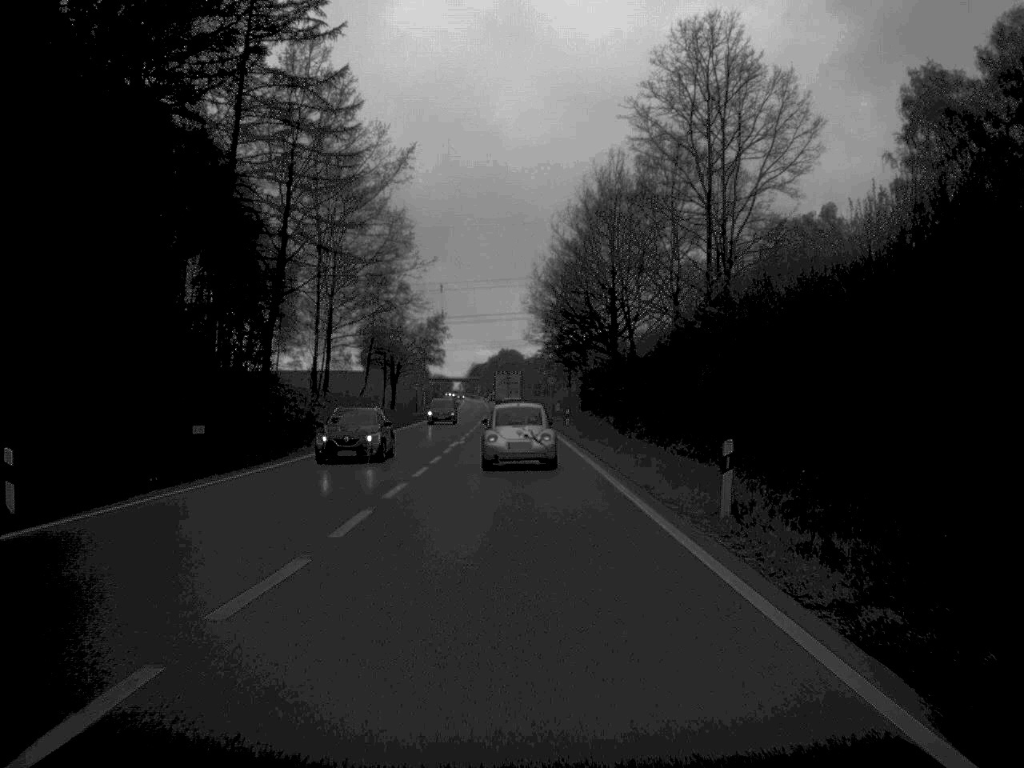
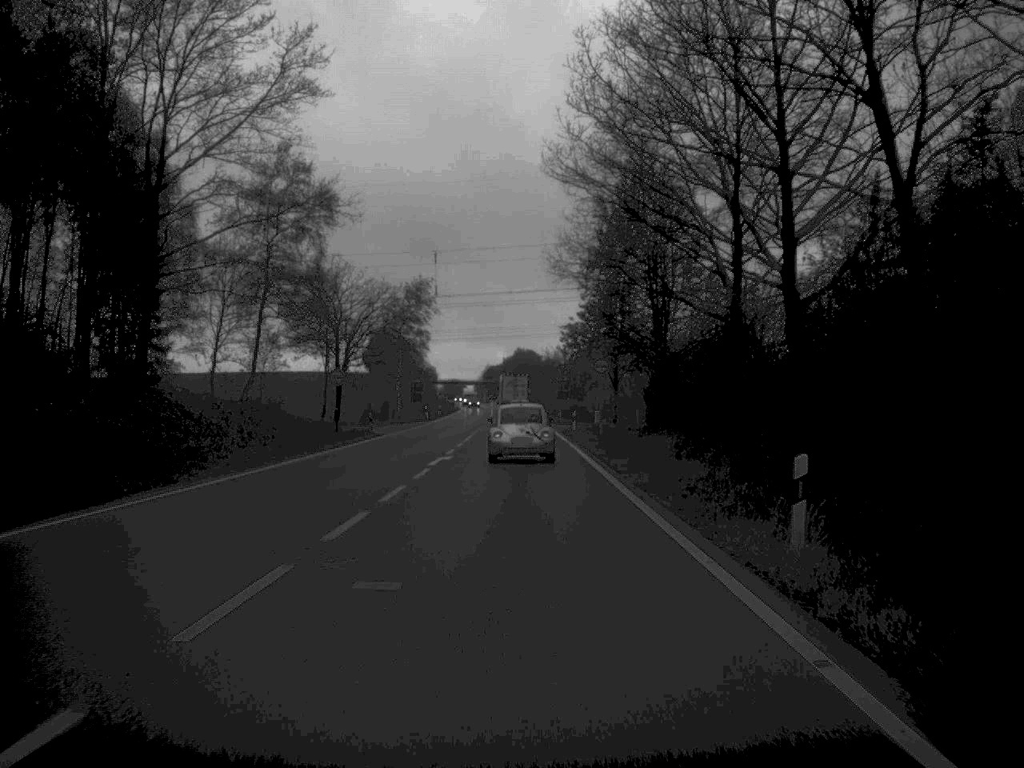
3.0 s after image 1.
(-0.4, +53.6) m; -1°
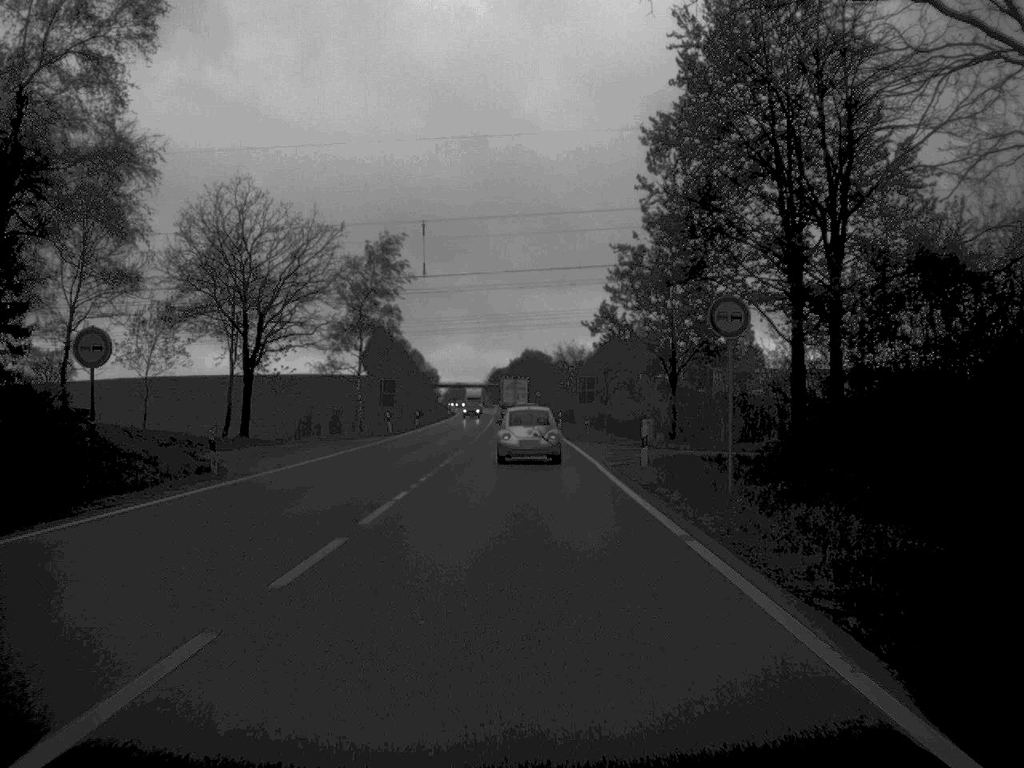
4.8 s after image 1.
(-0.2, +34.4) m; 0°
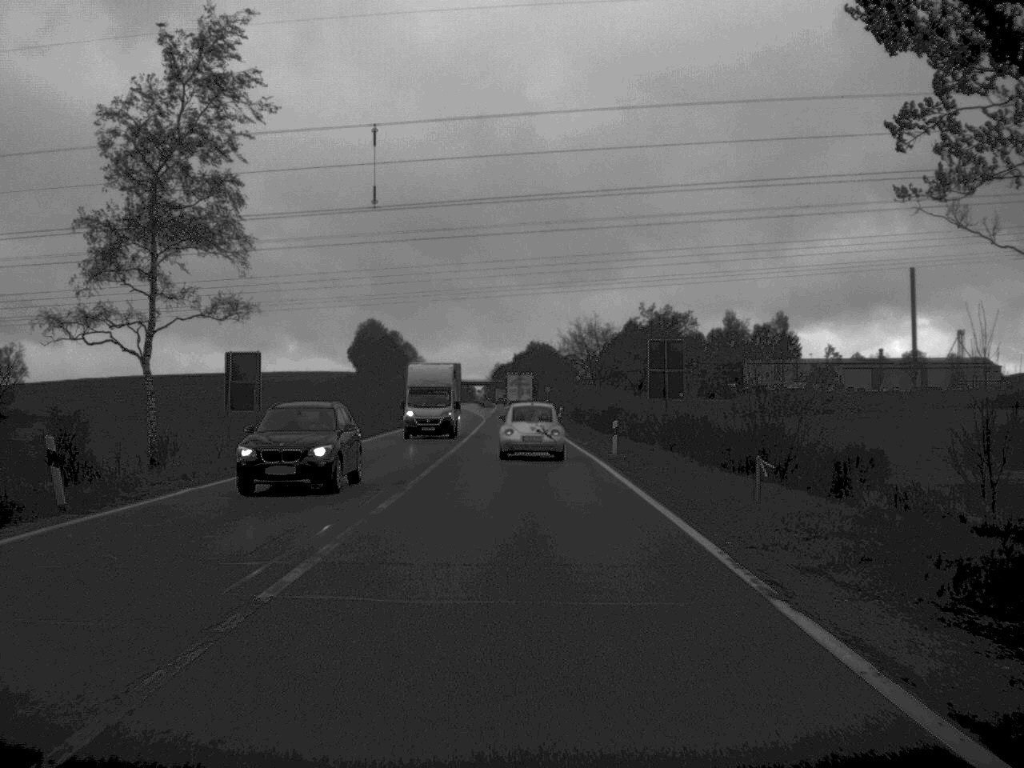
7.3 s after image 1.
(-0.2, +47.3) m; 0°
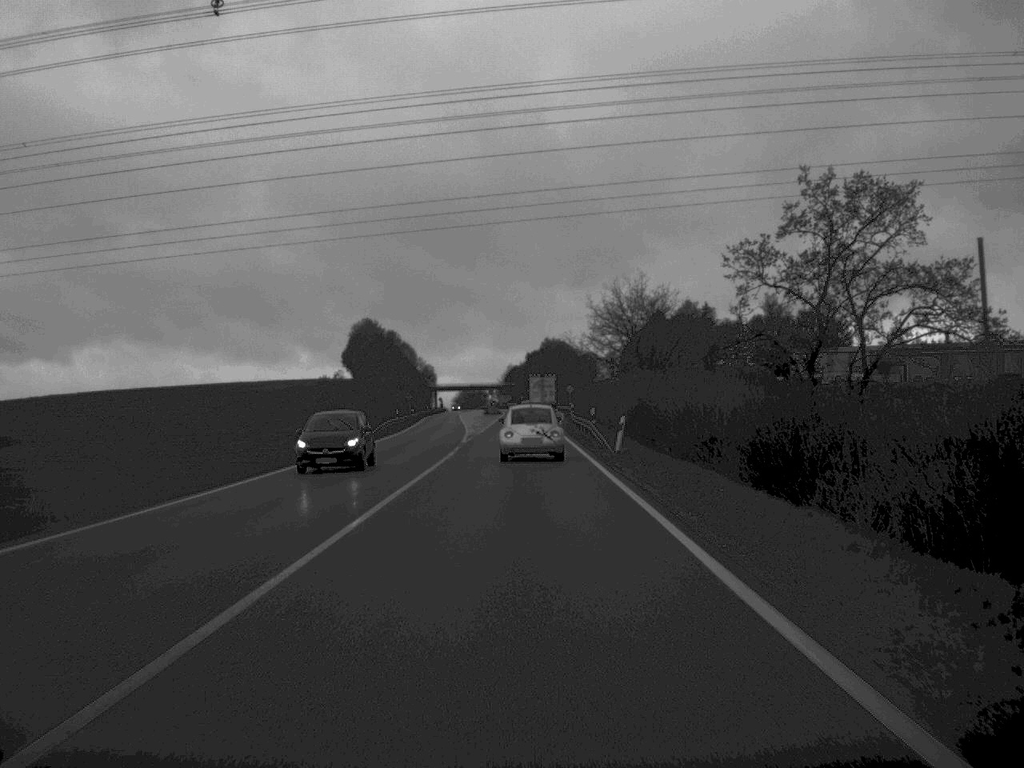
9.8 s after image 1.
(-0.1, +47.1) m; -1°
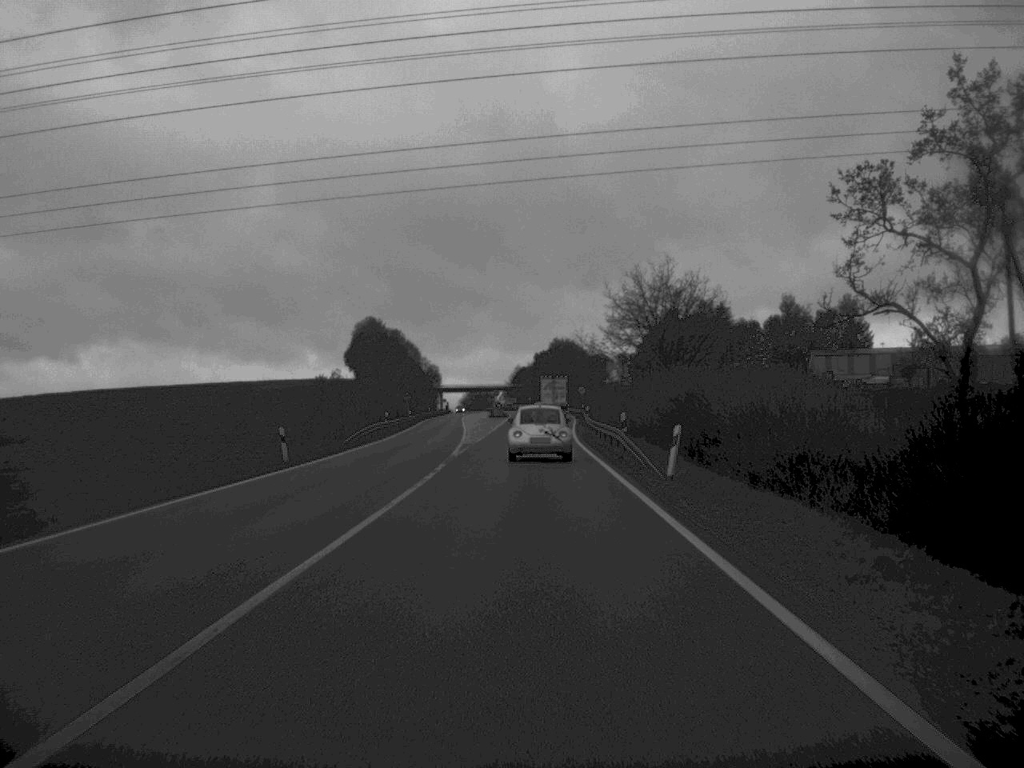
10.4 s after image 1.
(0.0, +11.8) m; 0°
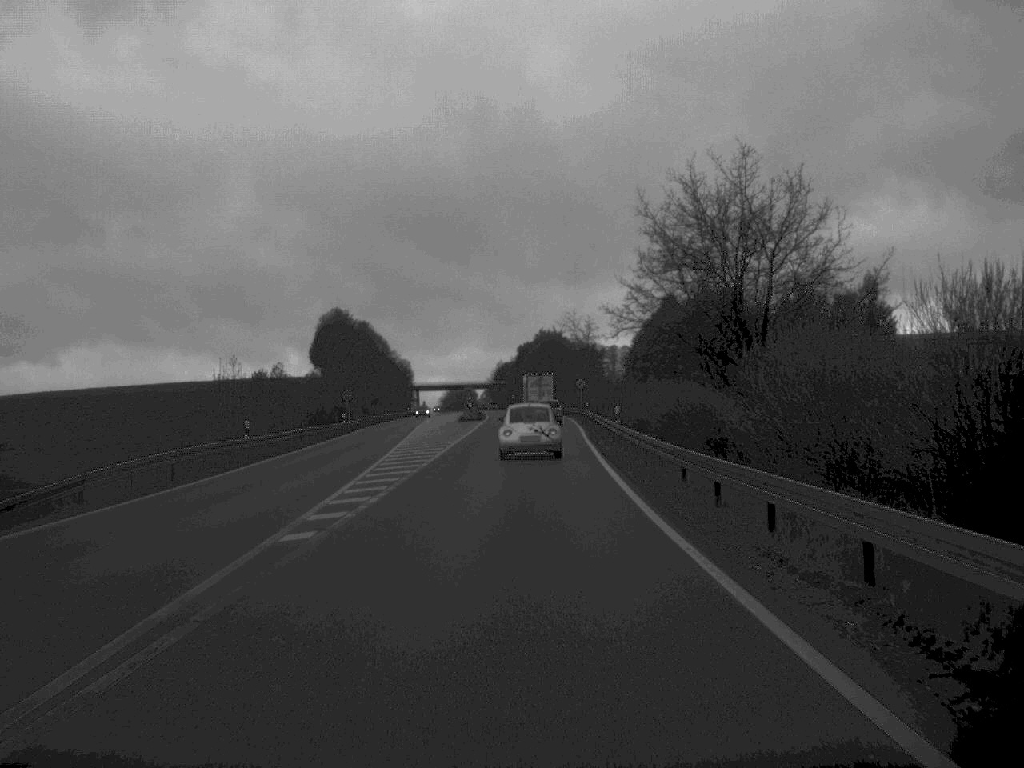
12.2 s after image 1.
(+0.2, +35.8) m; +1°
